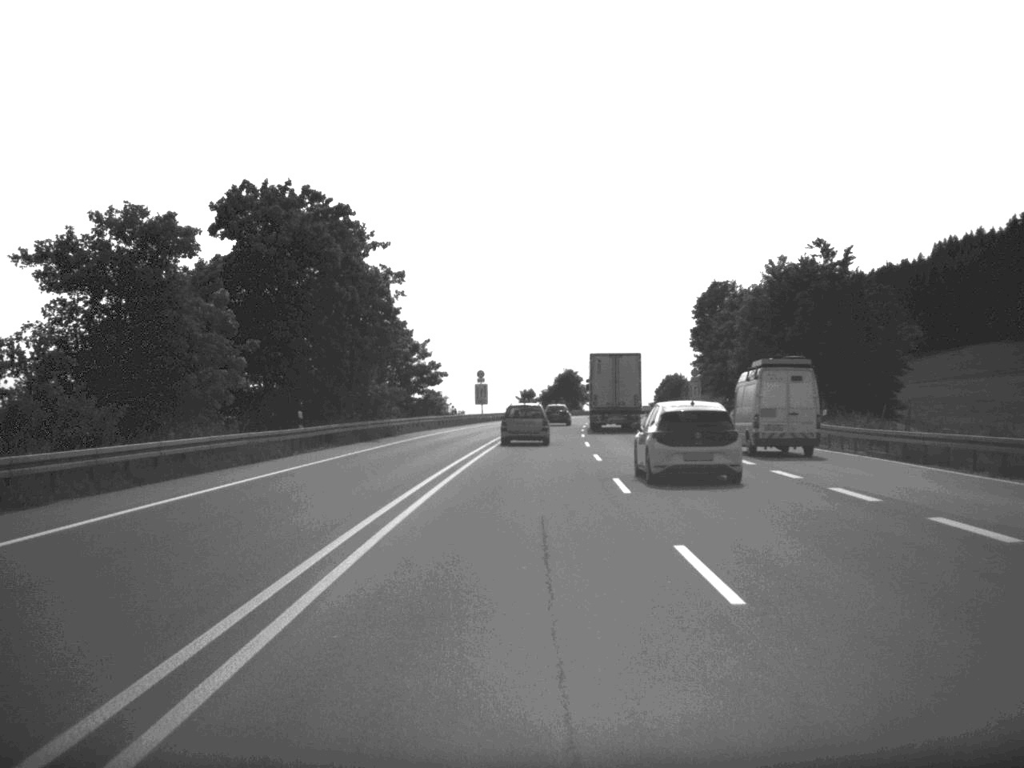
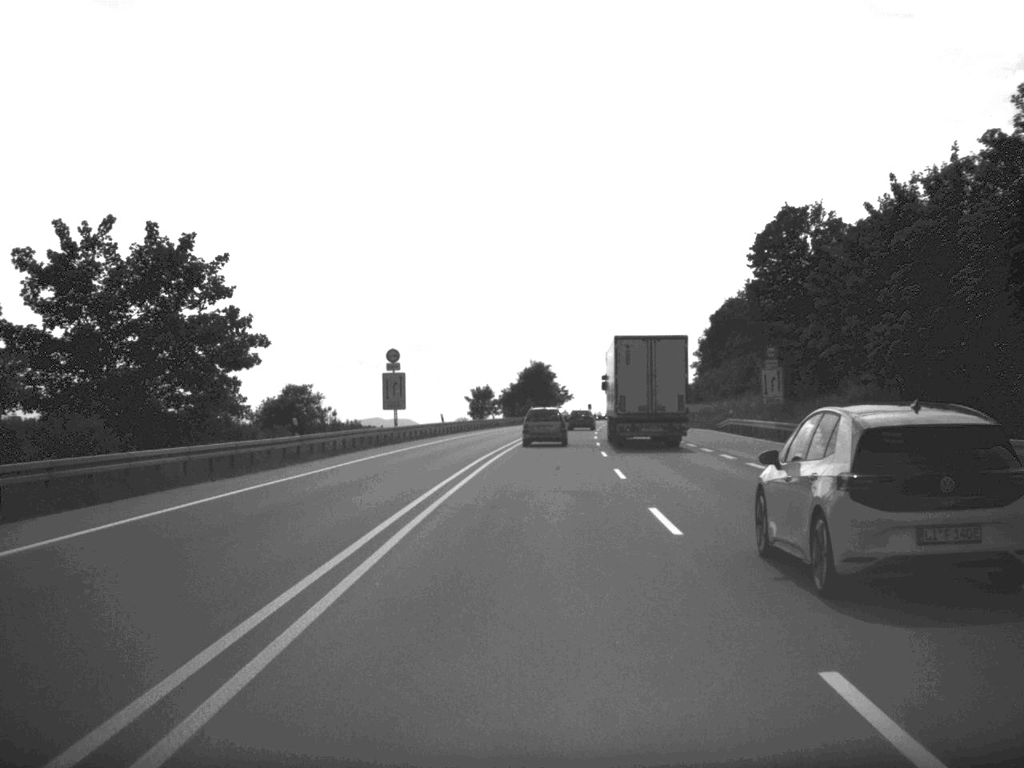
(+0.8, +53.8) m; +2°
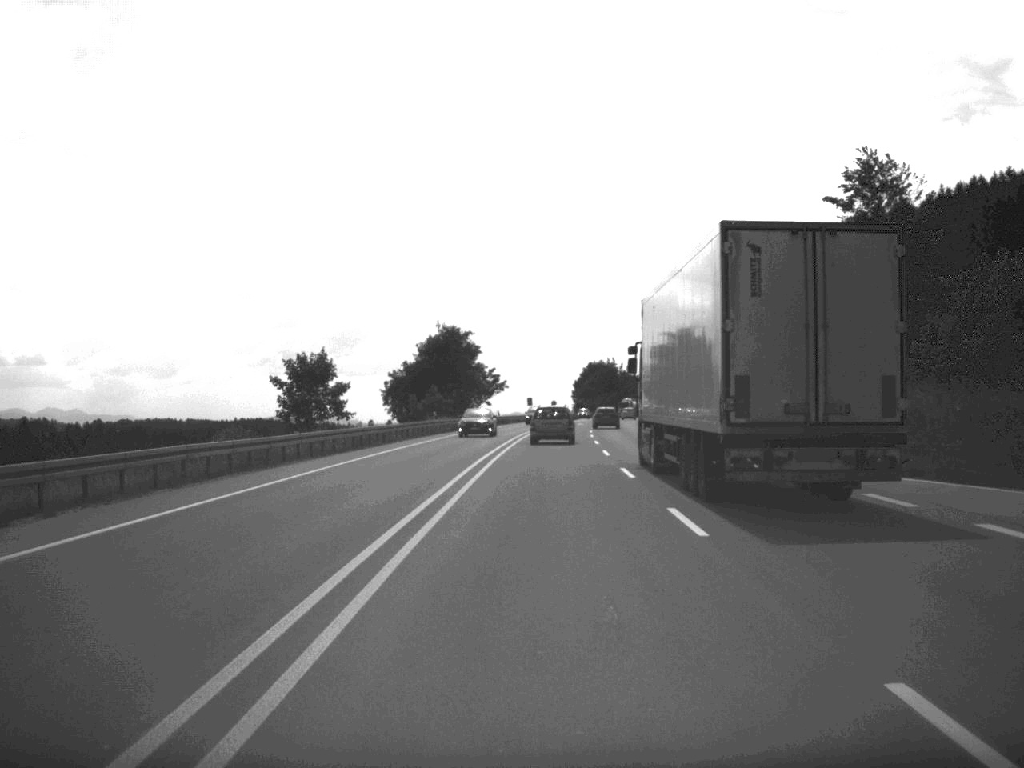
(+1.9, +71.5) m; +3°
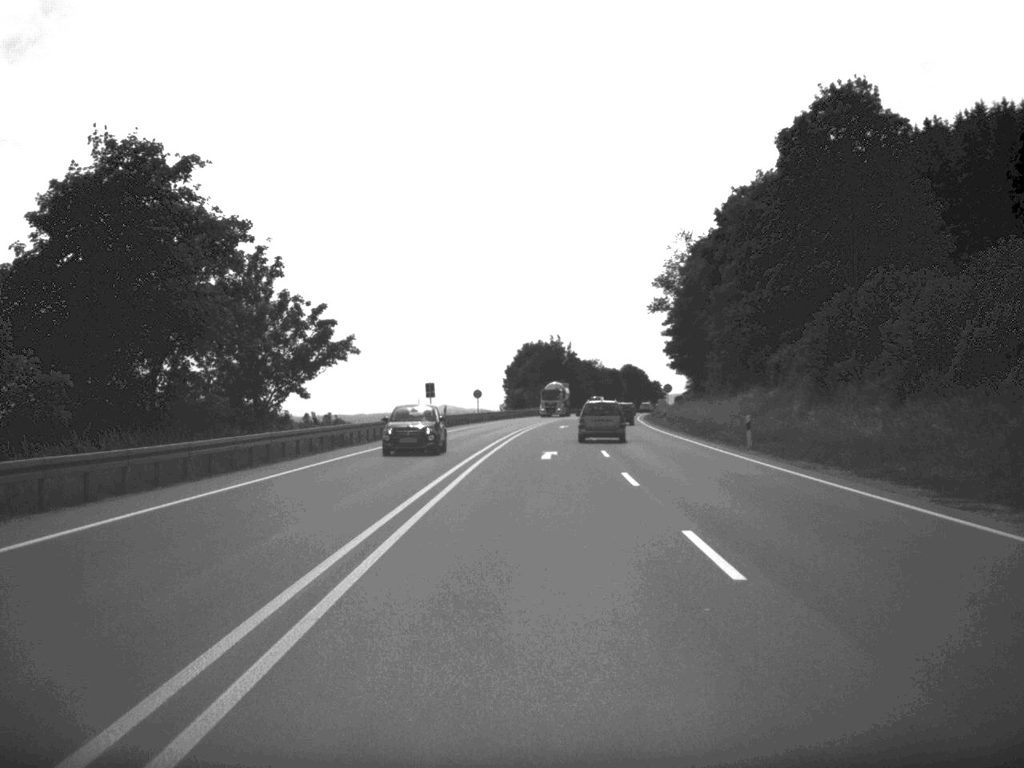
(+2.0, +74.7) m; +3°
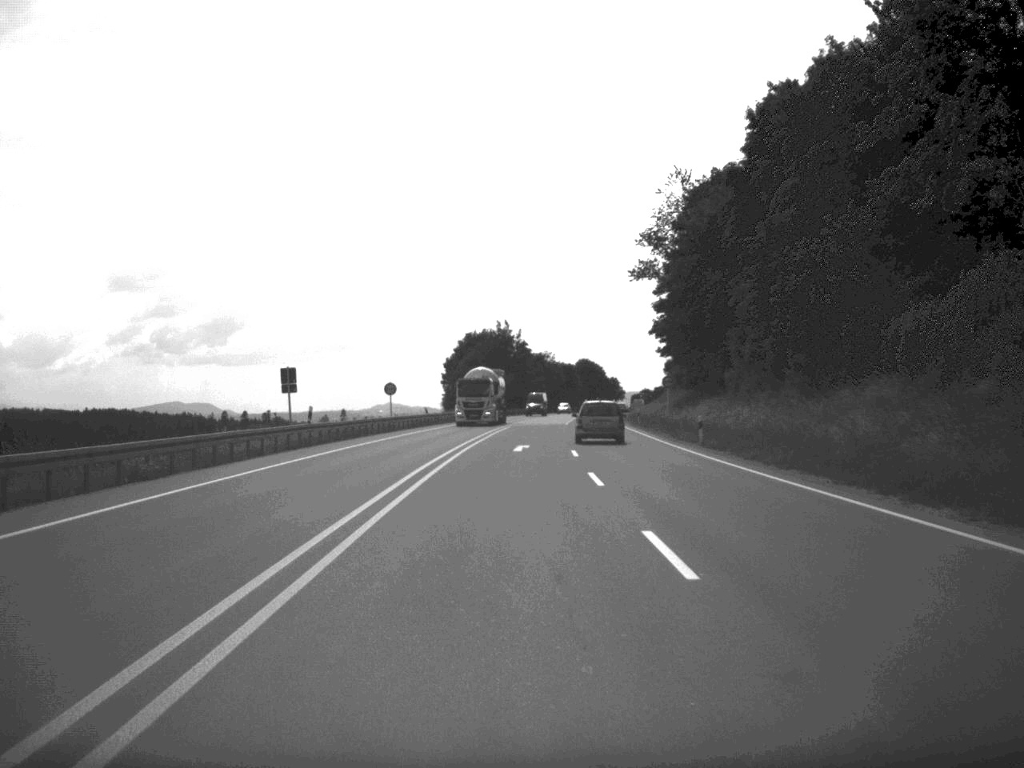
(+0.7, +35.3) m; +2°
